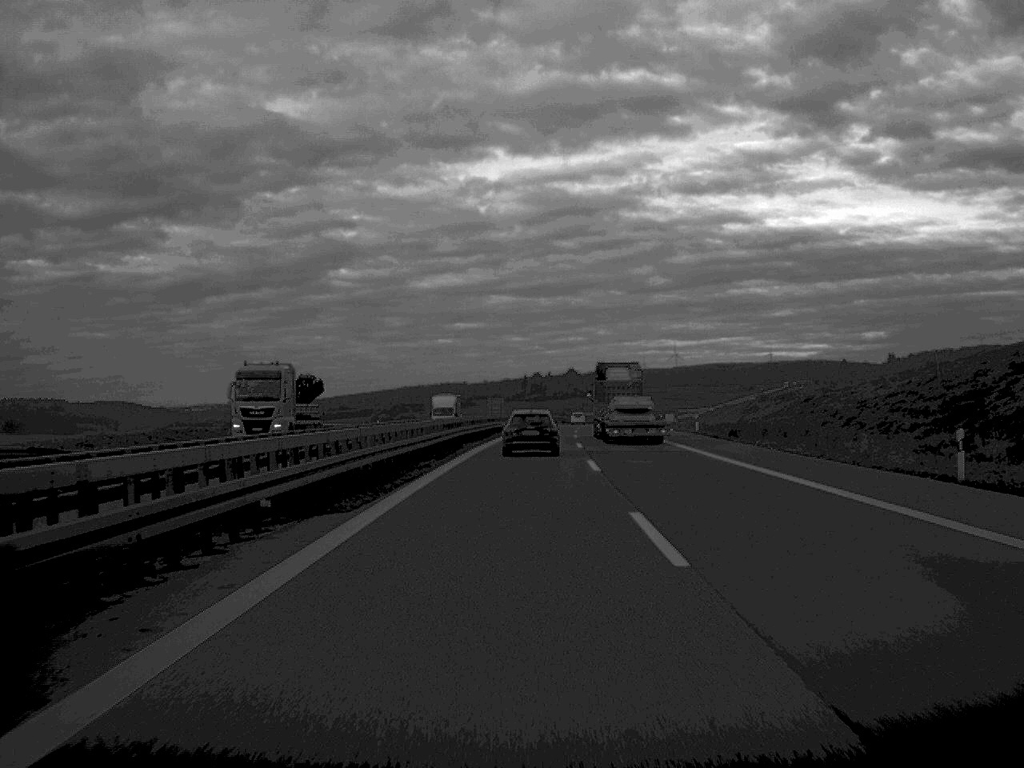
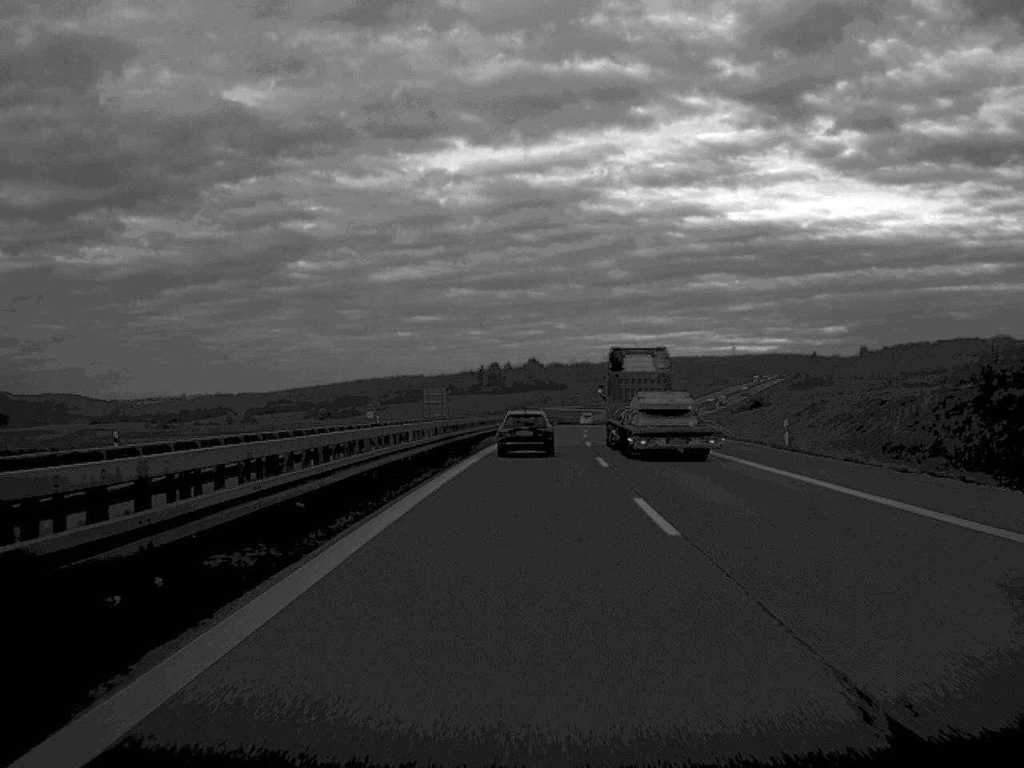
(+1.0, +68.9) m; +2°
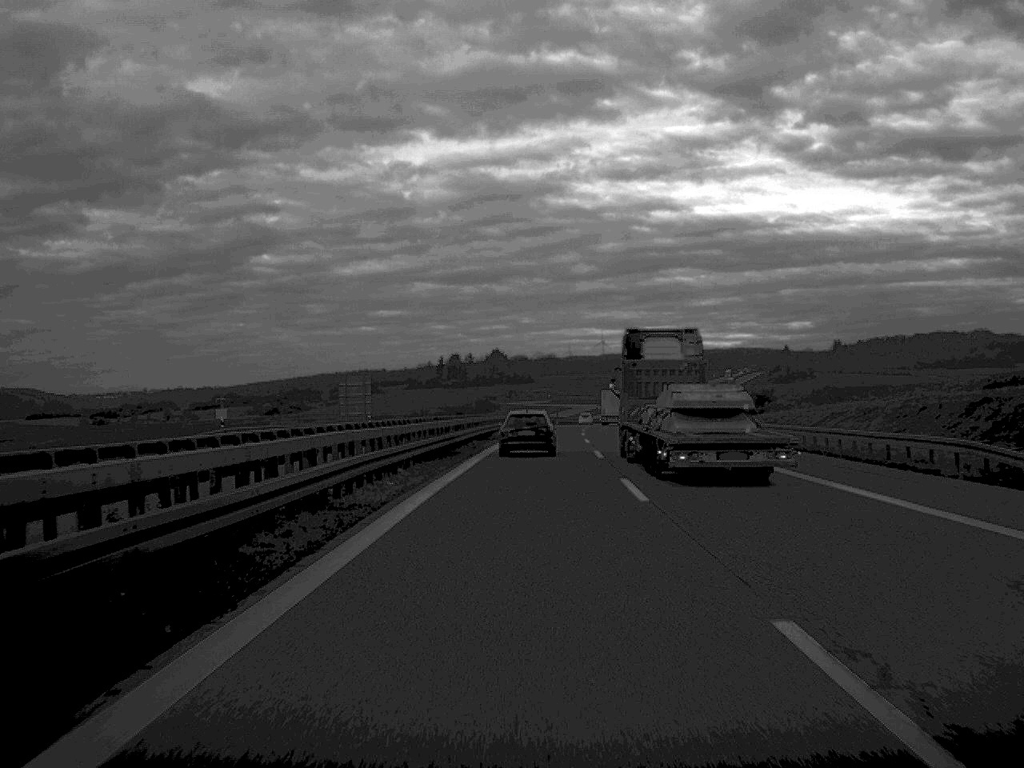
(+0.7, +48.2) m; +2°
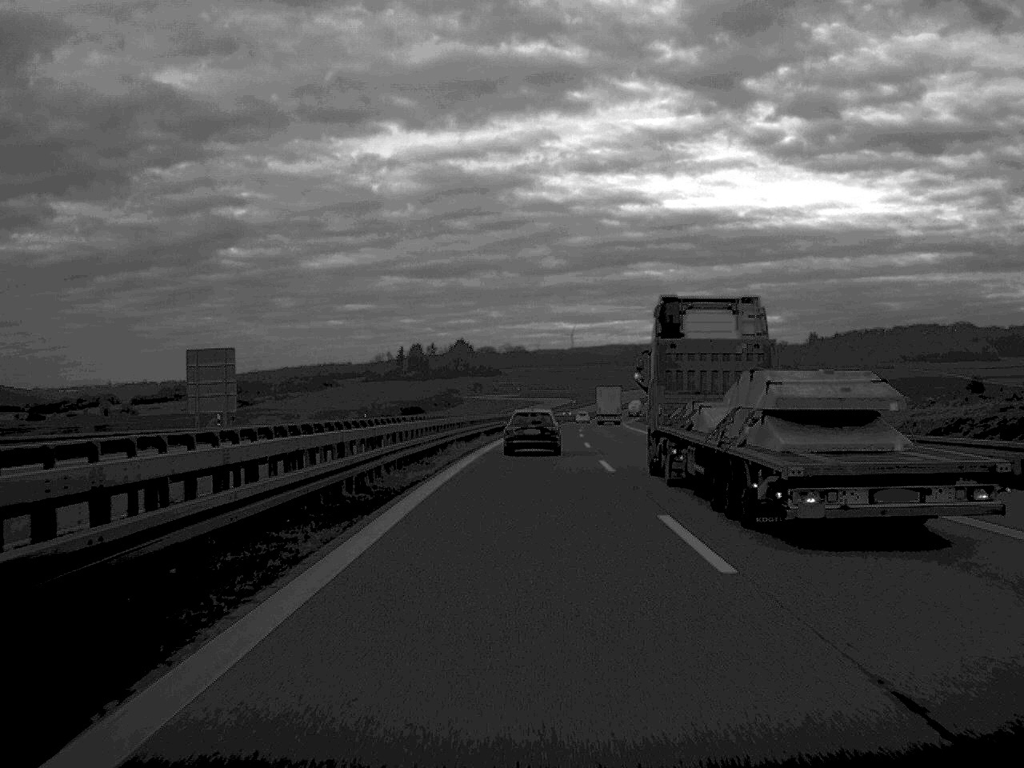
(+0.6, +45.2) m; +1°
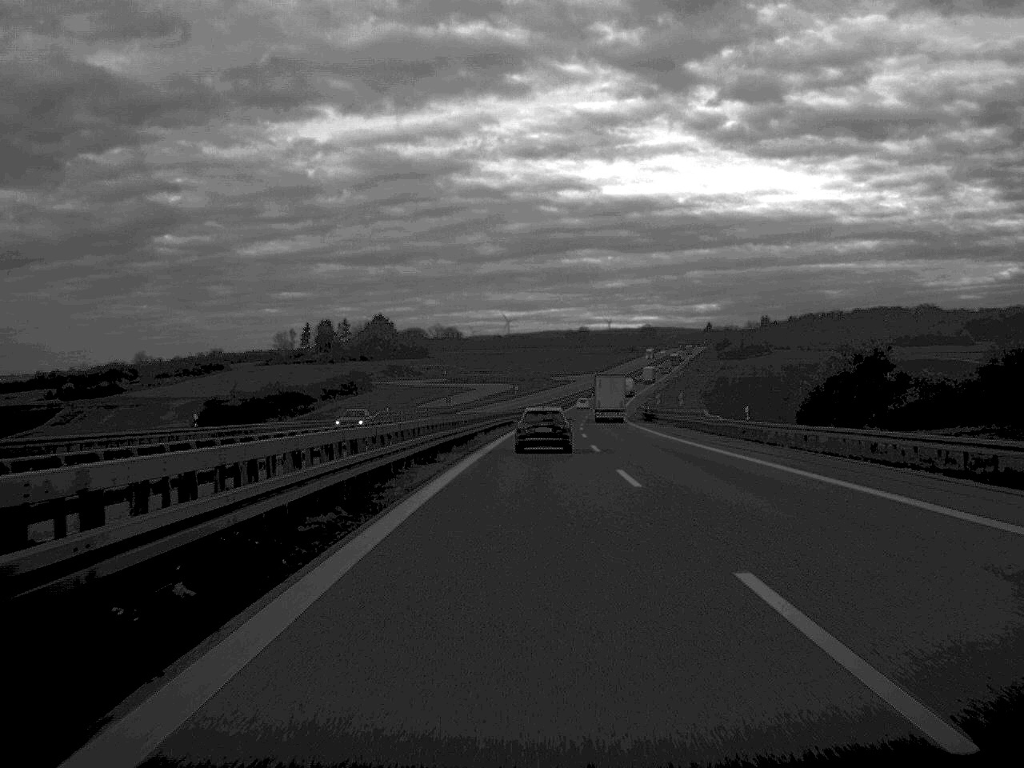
(+2.1, +95.8) m; +3°
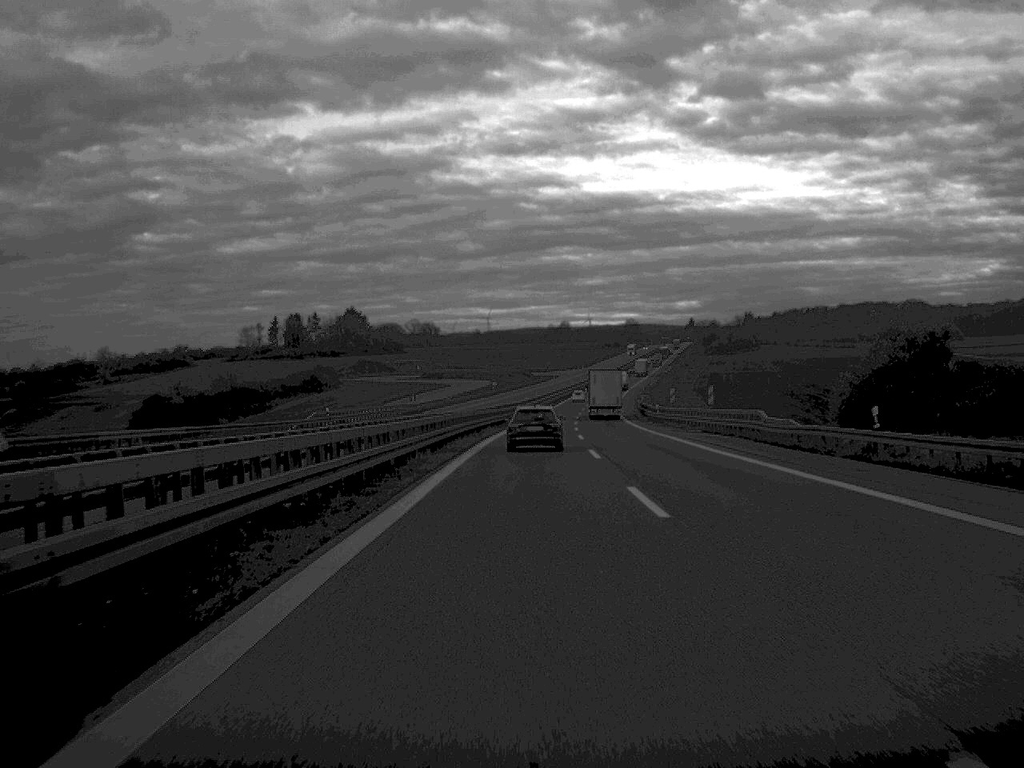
(+0.2, +24.7) m; +1°
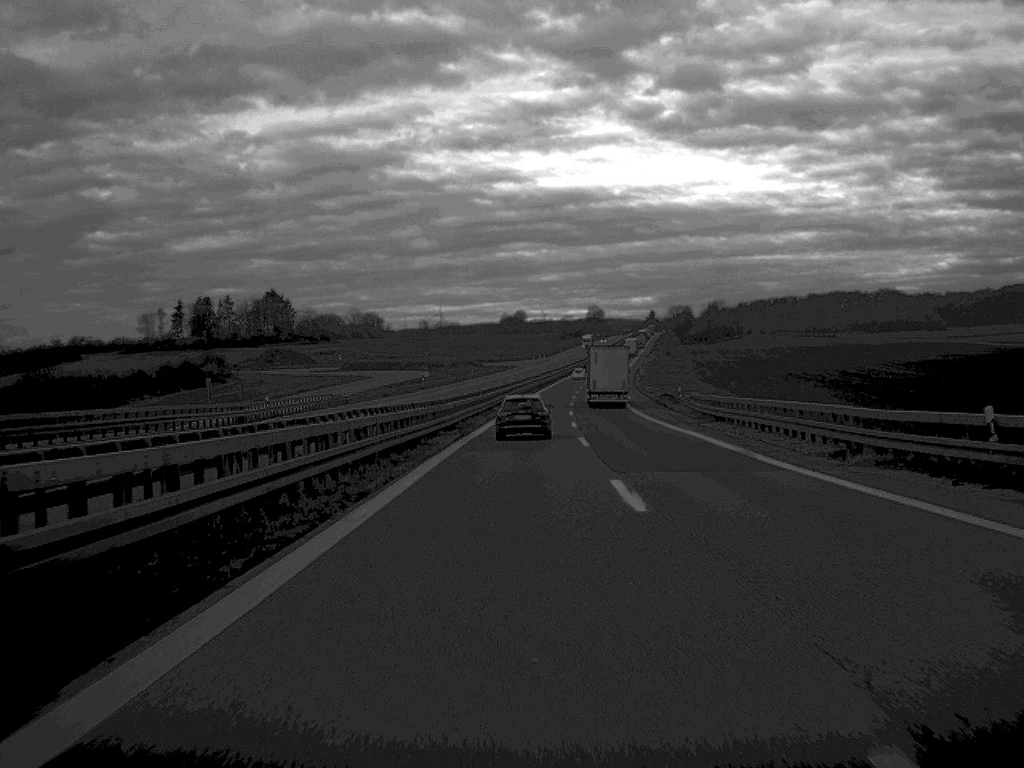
(+1.2, +70.9) m; +2°
